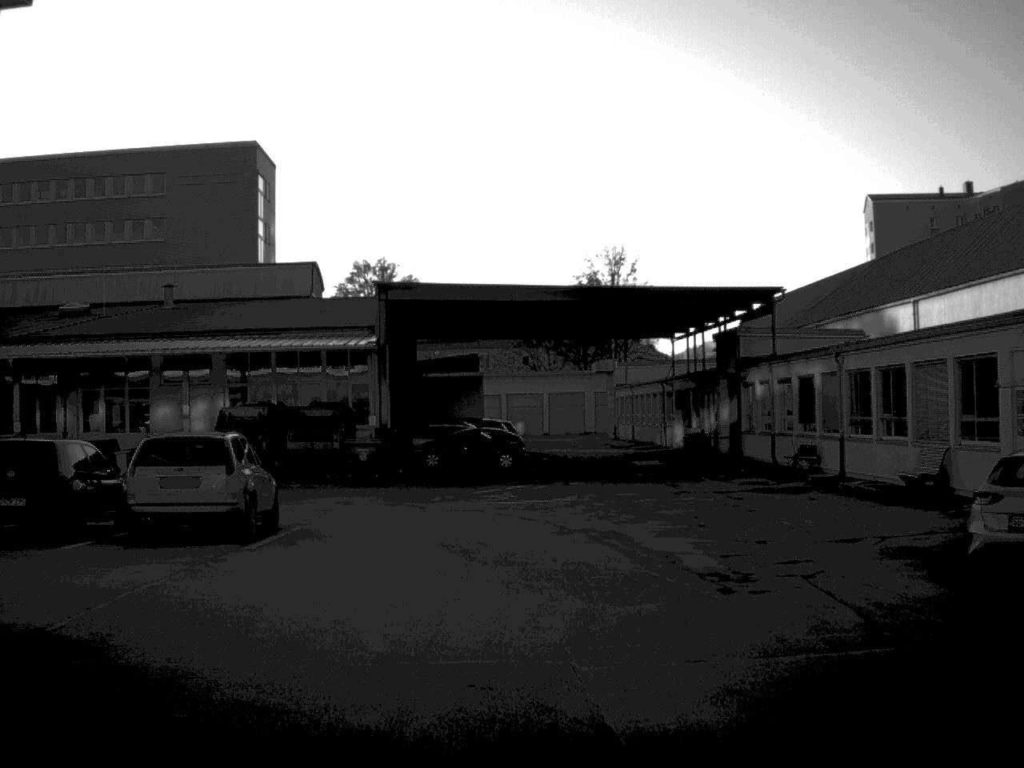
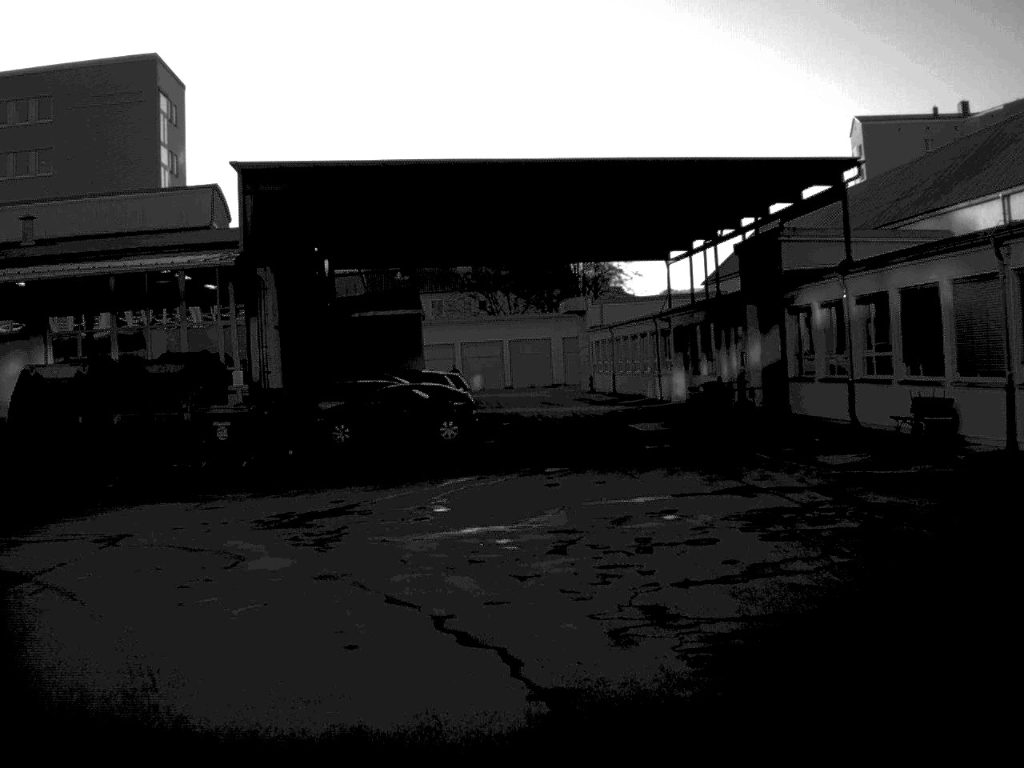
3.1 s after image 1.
(+0.2, +14.3) m; +2°
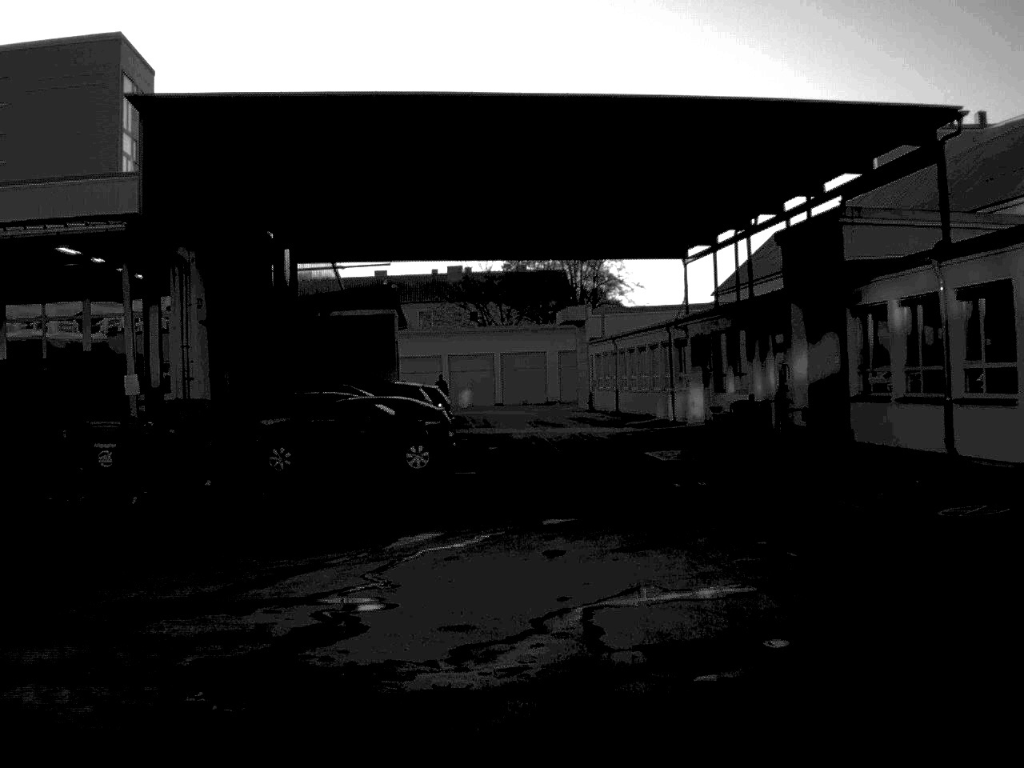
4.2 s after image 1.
(0.0, +6.9) m; 0°
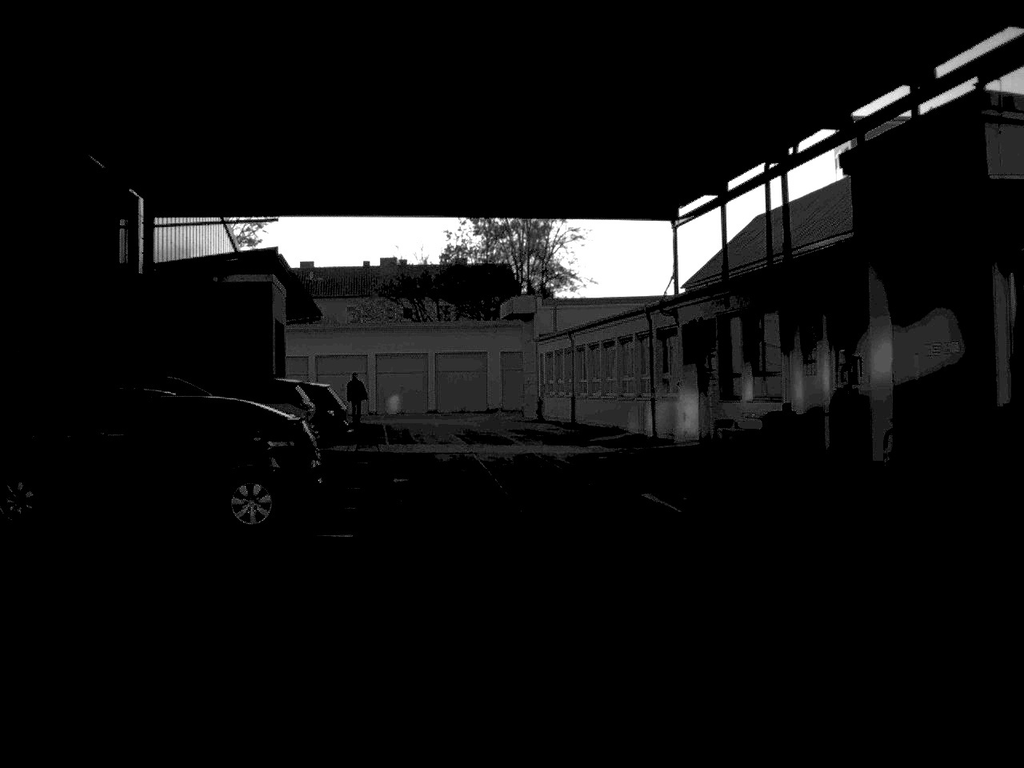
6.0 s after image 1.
(+0.2, +10.8) m; +3°
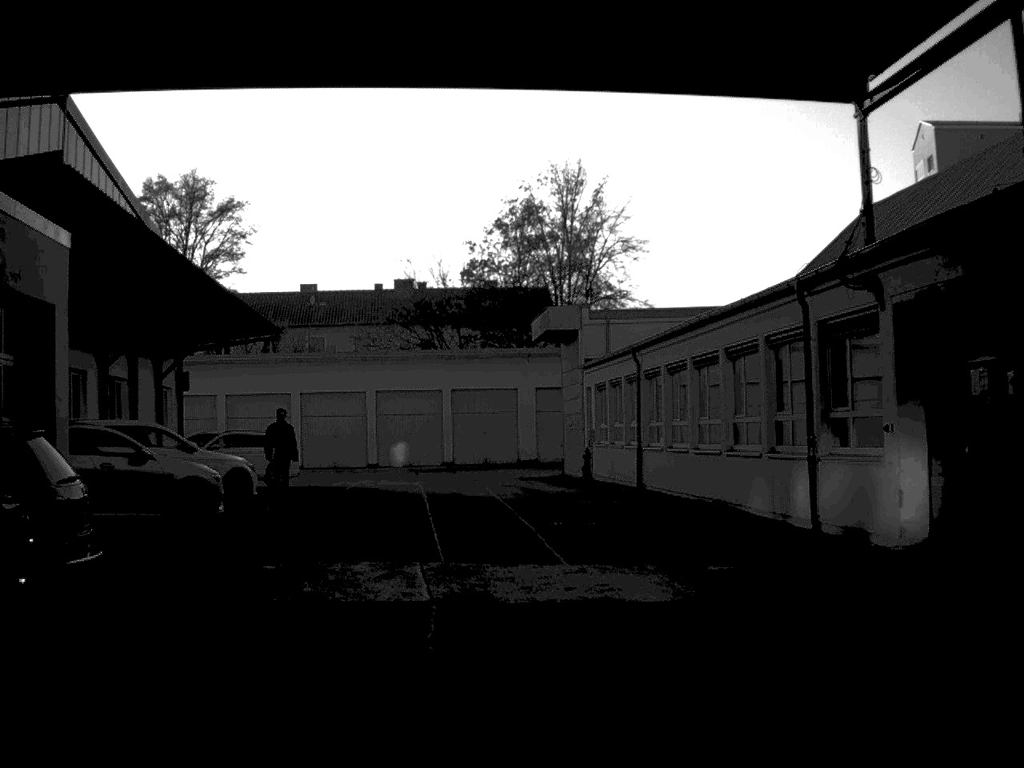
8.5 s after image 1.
(0.0, +16.0) m; -2°
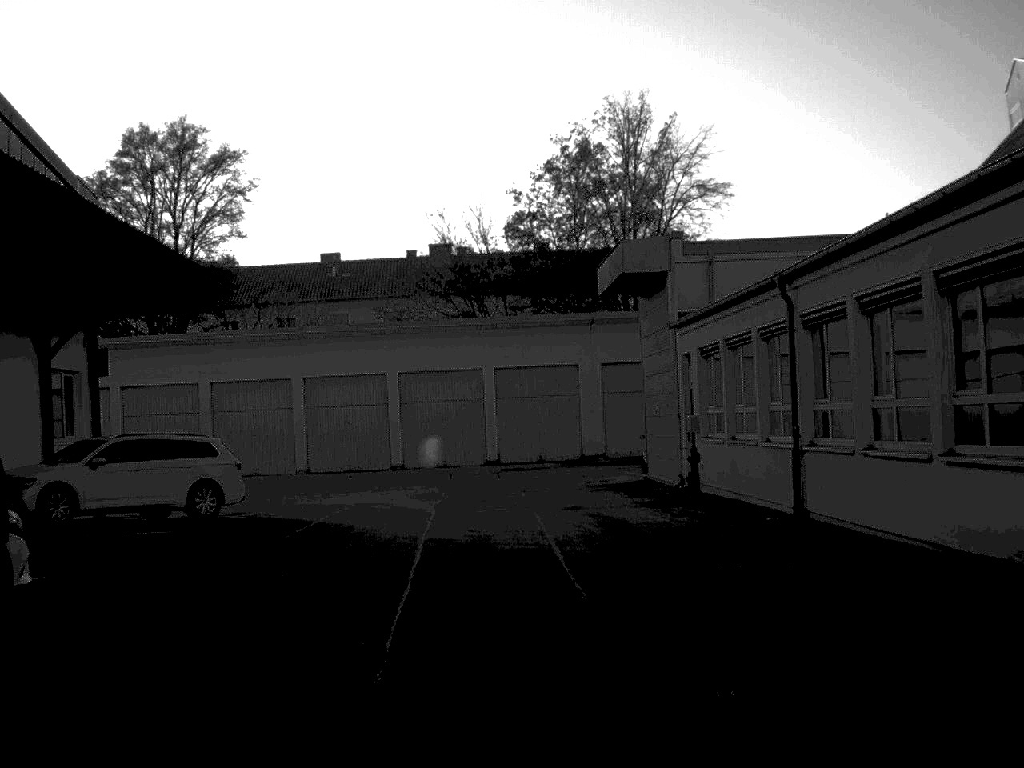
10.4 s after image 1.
(-0.2, +12.5) m; -3°
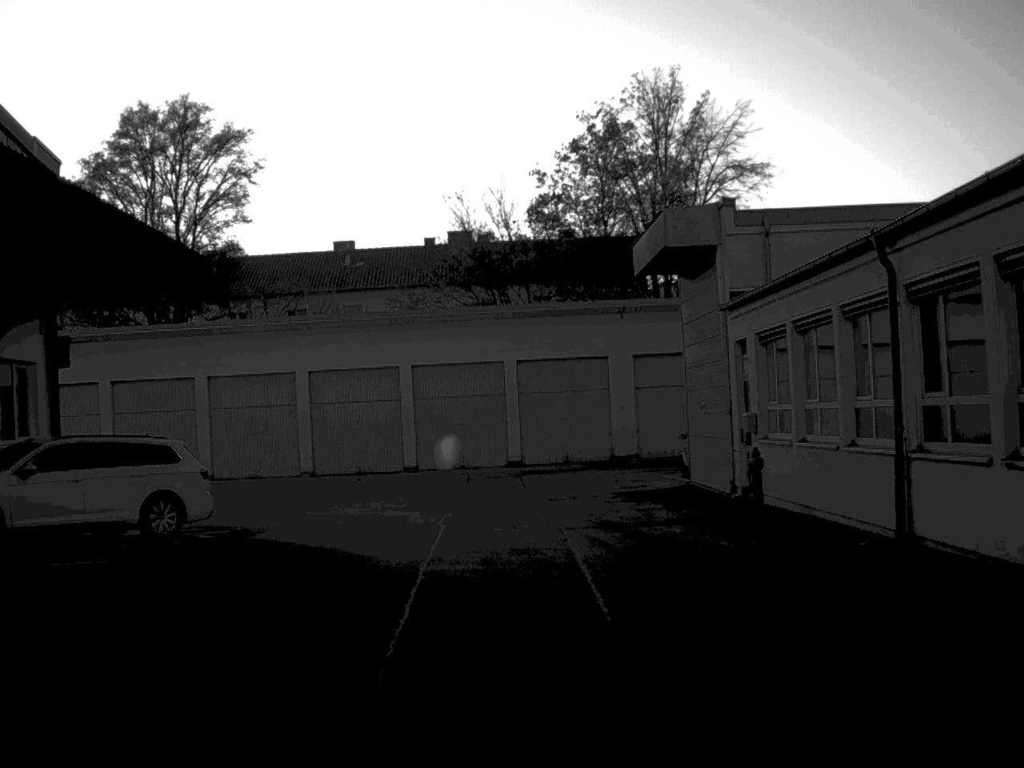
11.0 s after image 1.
(0.0, +3.9) m; -1°
